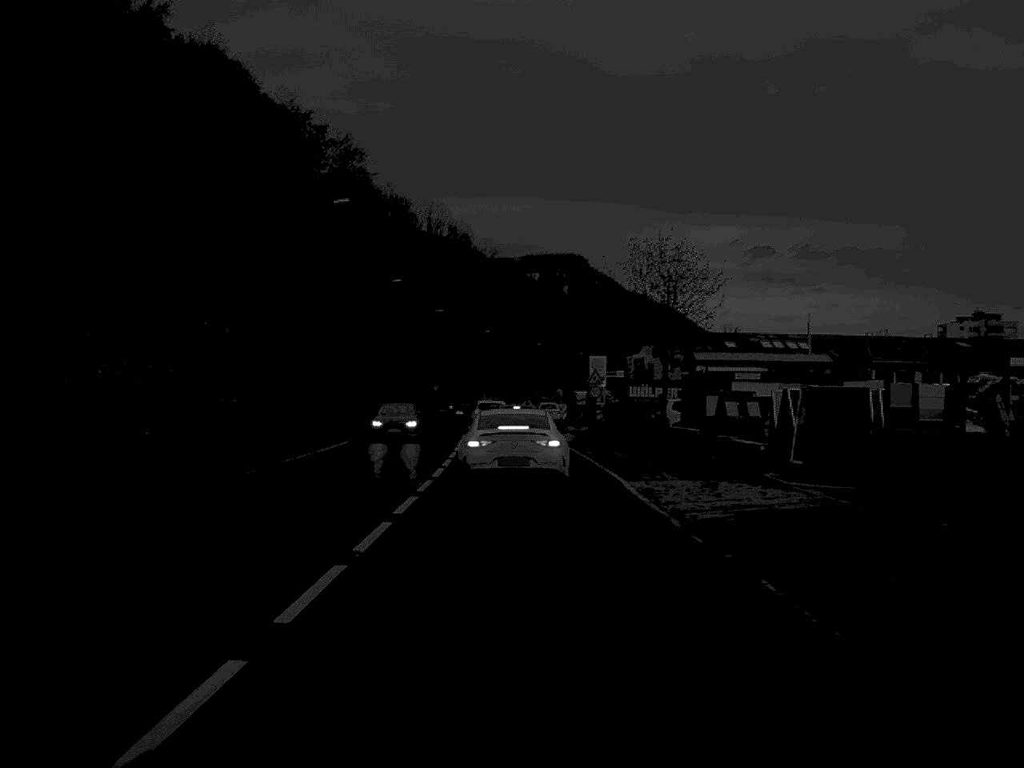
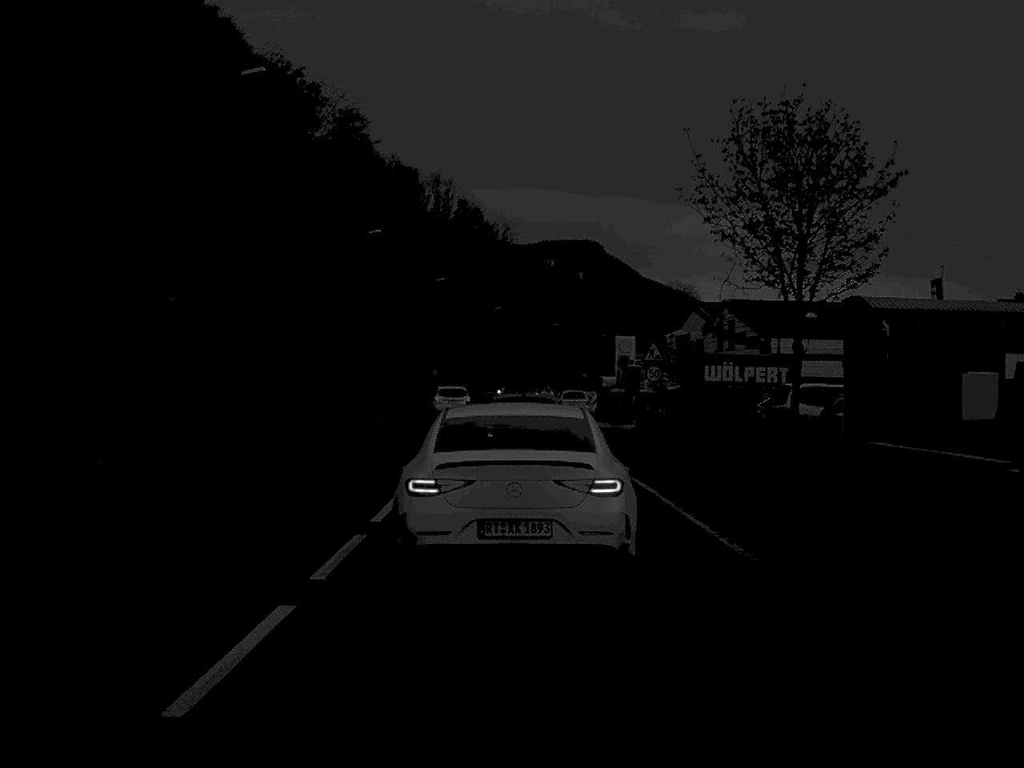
(-0.1, +20.8) m; -1°
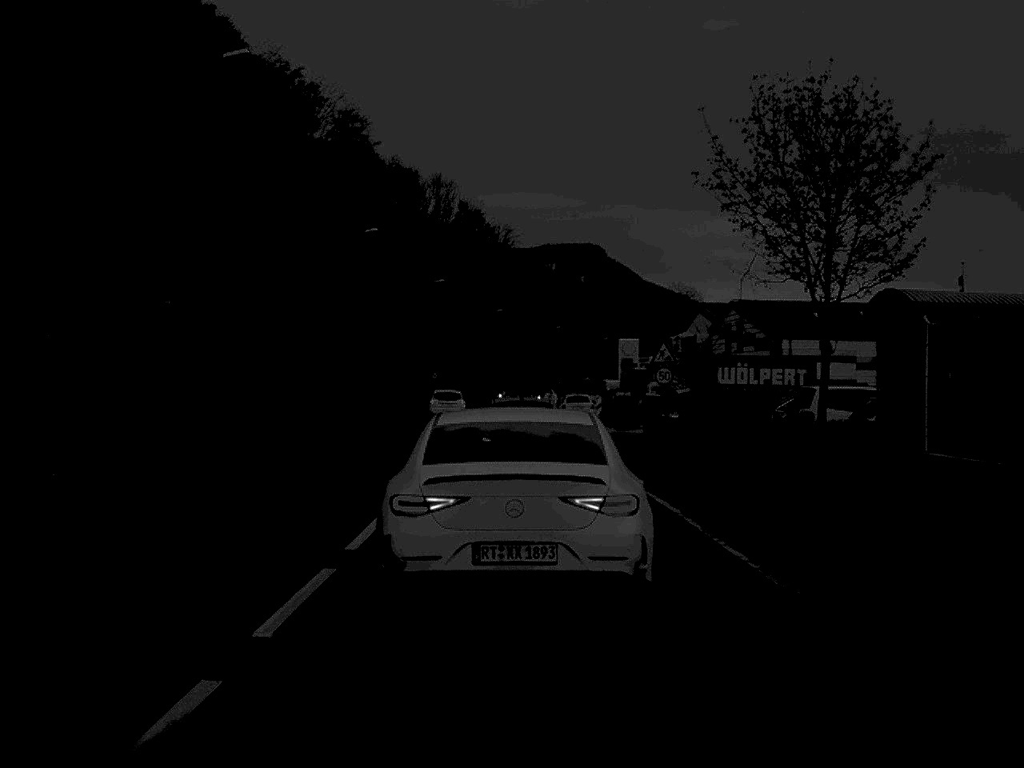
(0.0, +2.3) m; 0°
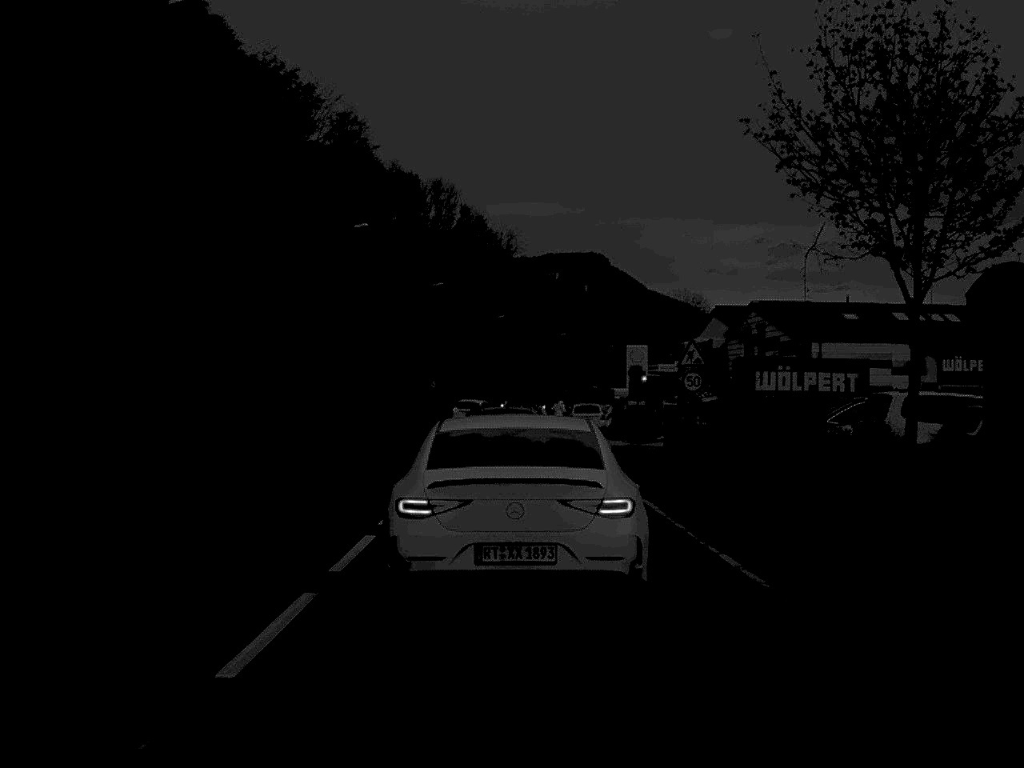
(0.0, +5.5) m; 0°
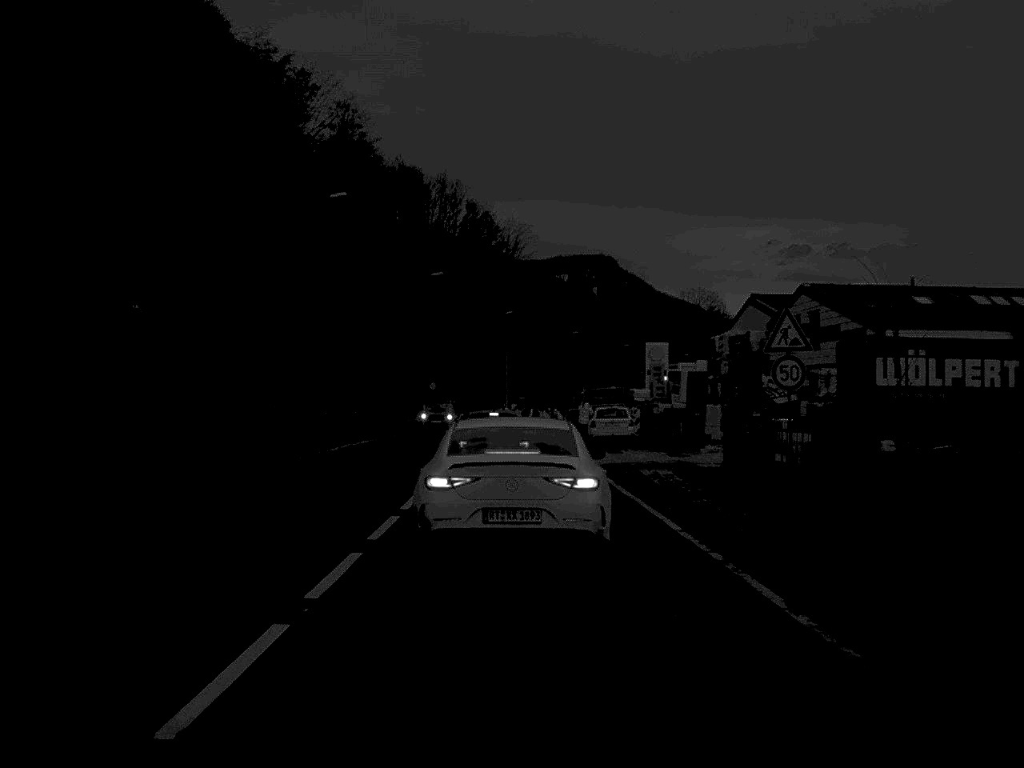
(0.0, +10.2) m; 0°
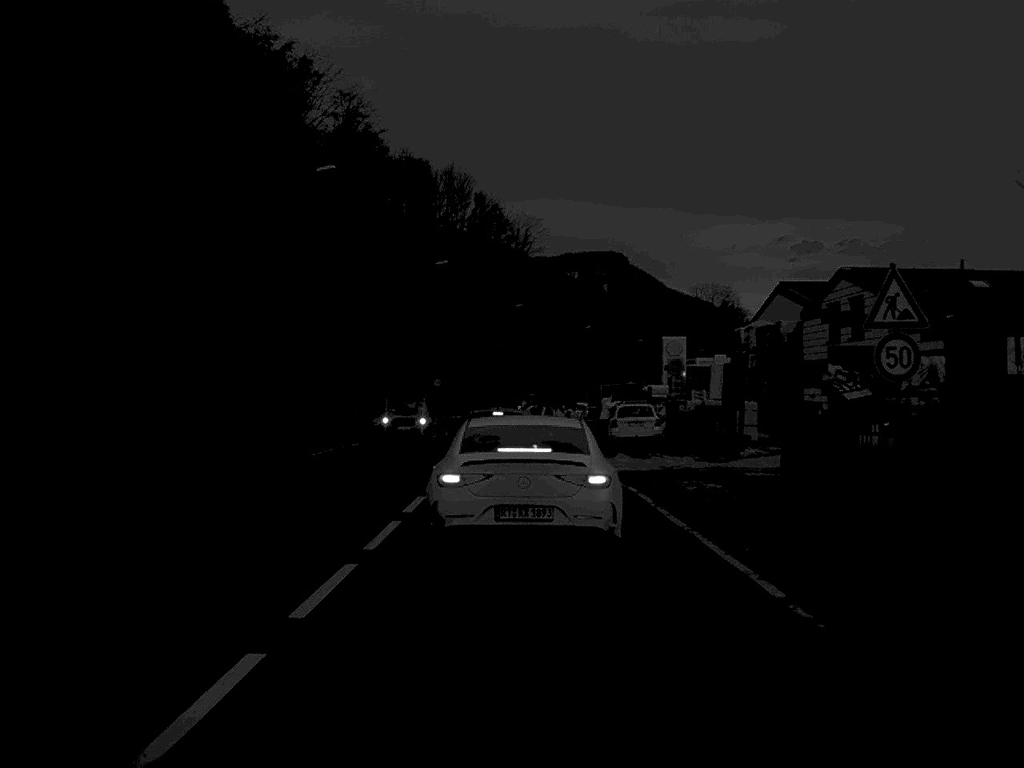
(0.0, +5.5) m; 0°
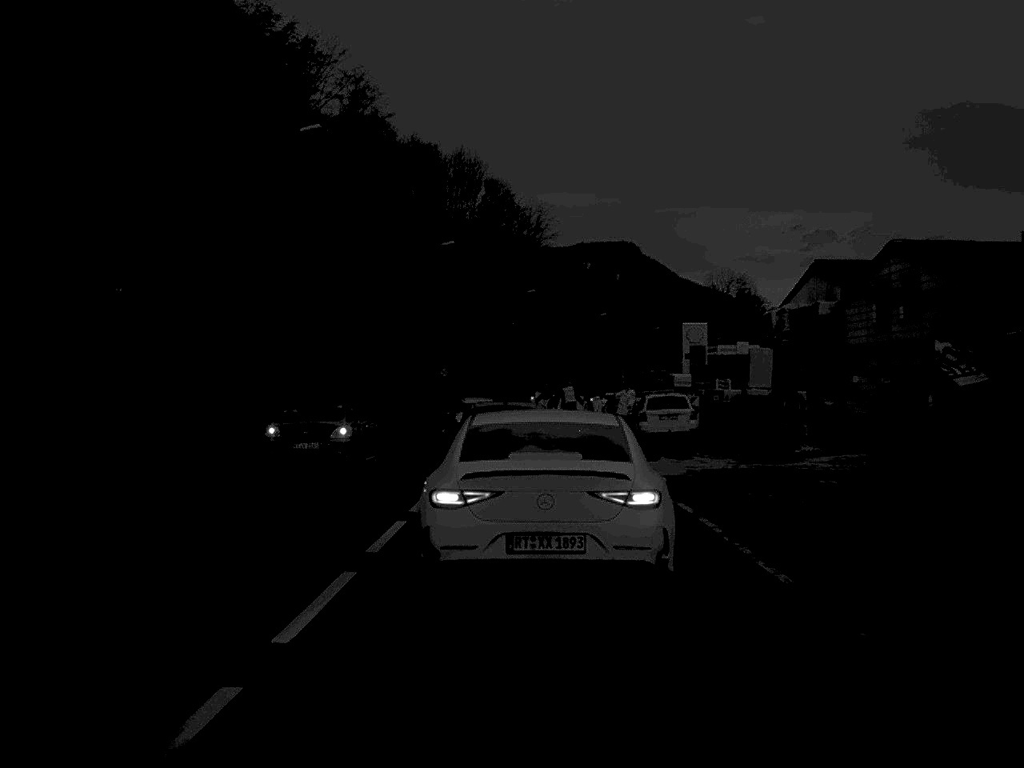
(0.0, +5.6) m; 0°
